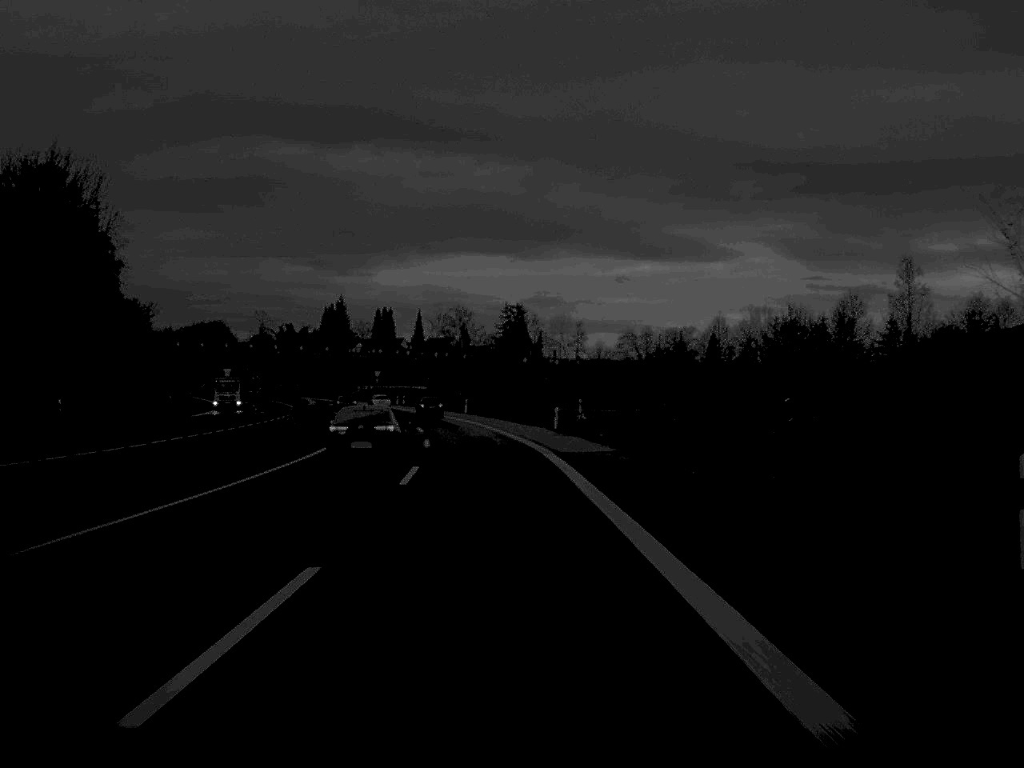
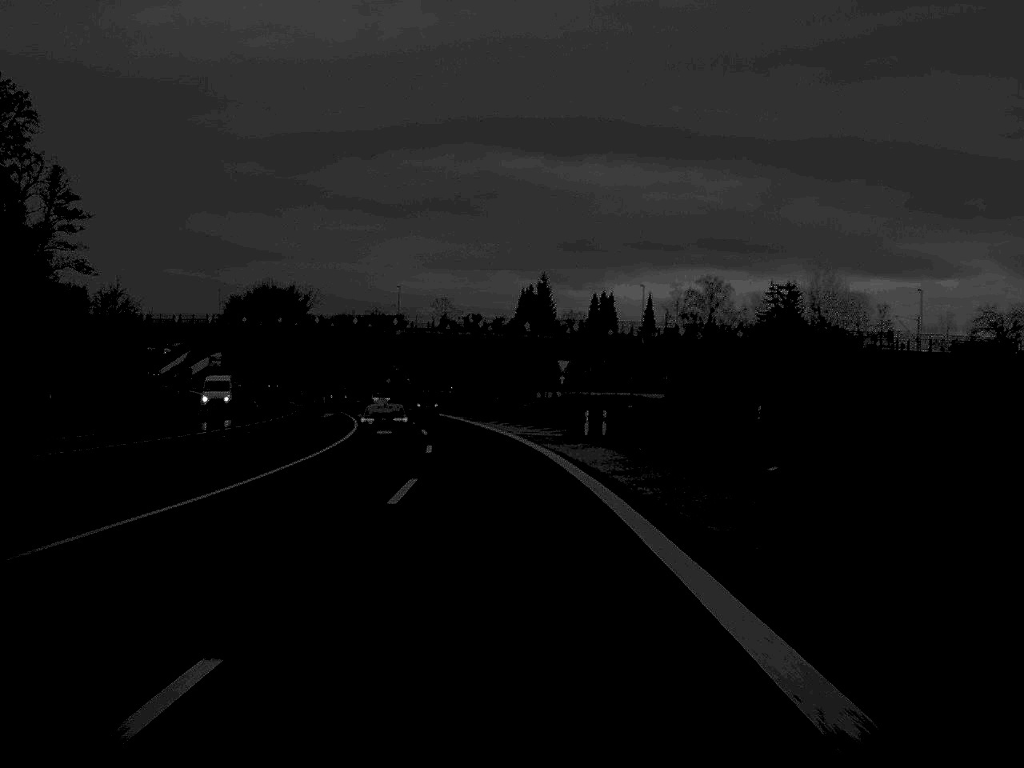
(-7.5, +92.1) m; -10°
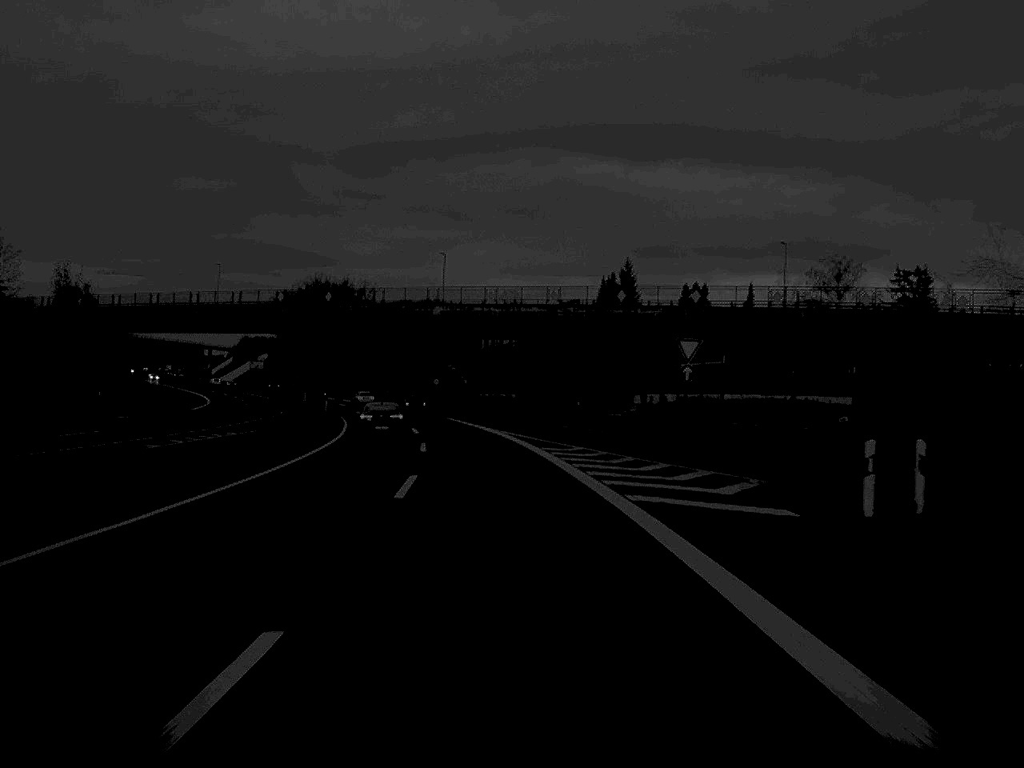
(-1.0, +35.2) m; -3°
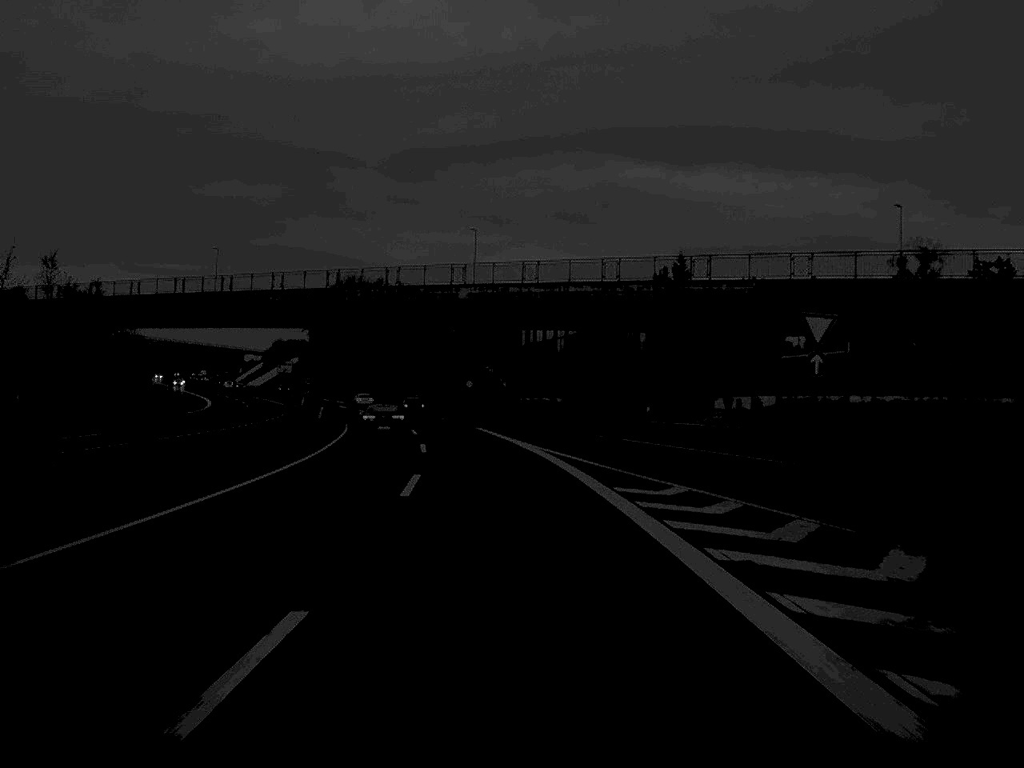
(-0.3, +17.1) m; -2°
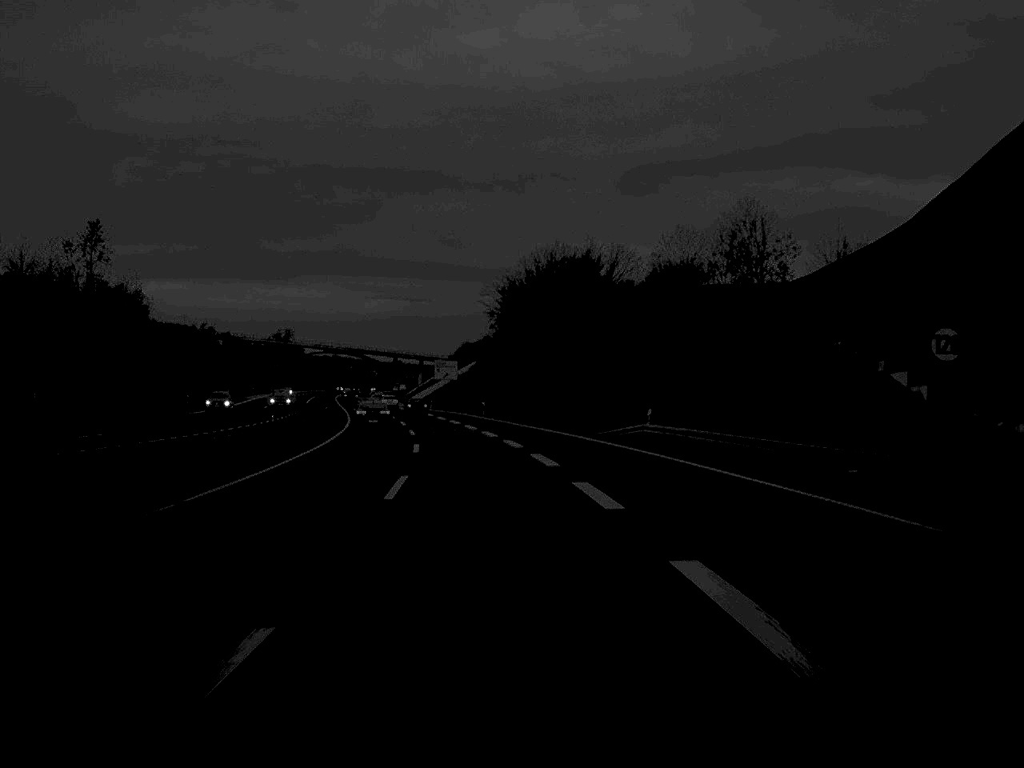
(-7.9, +90.5) m; -10°
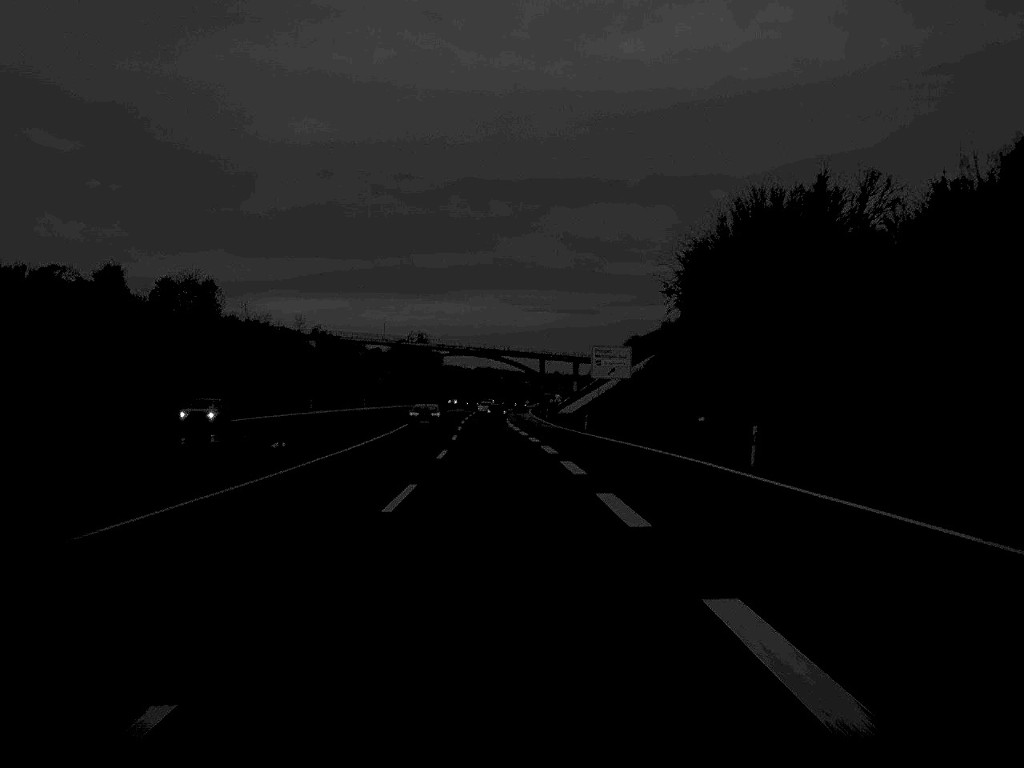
(-5.0, +74.4) m; -7°
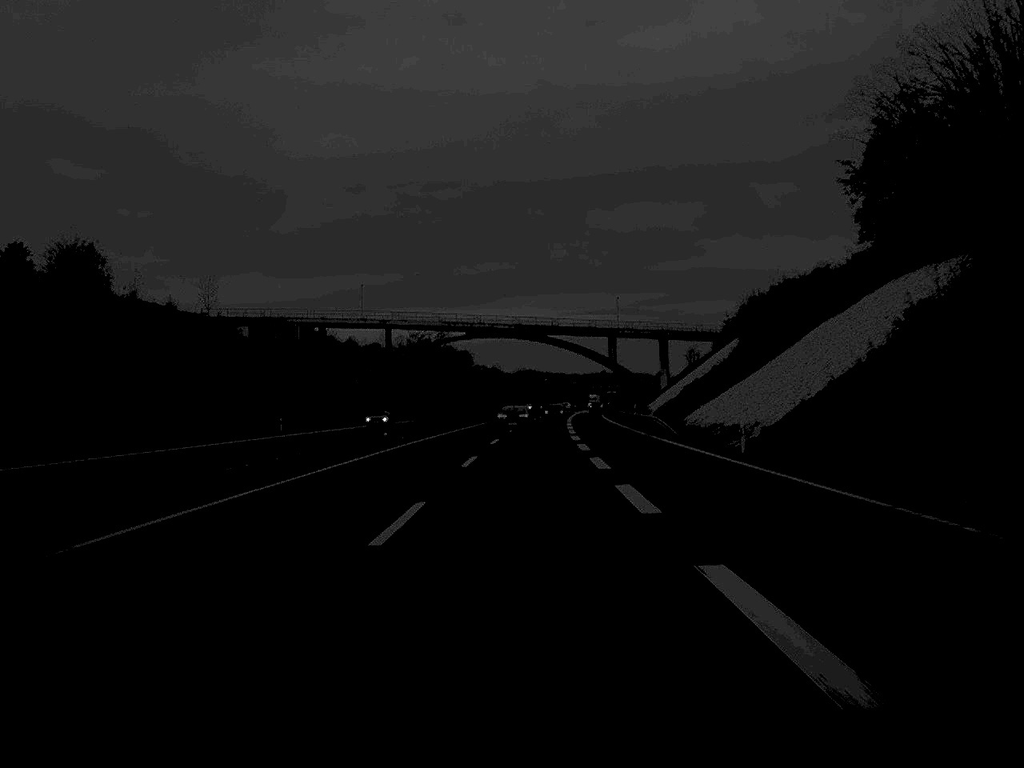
(-2.7, +94.2) m; -2°
